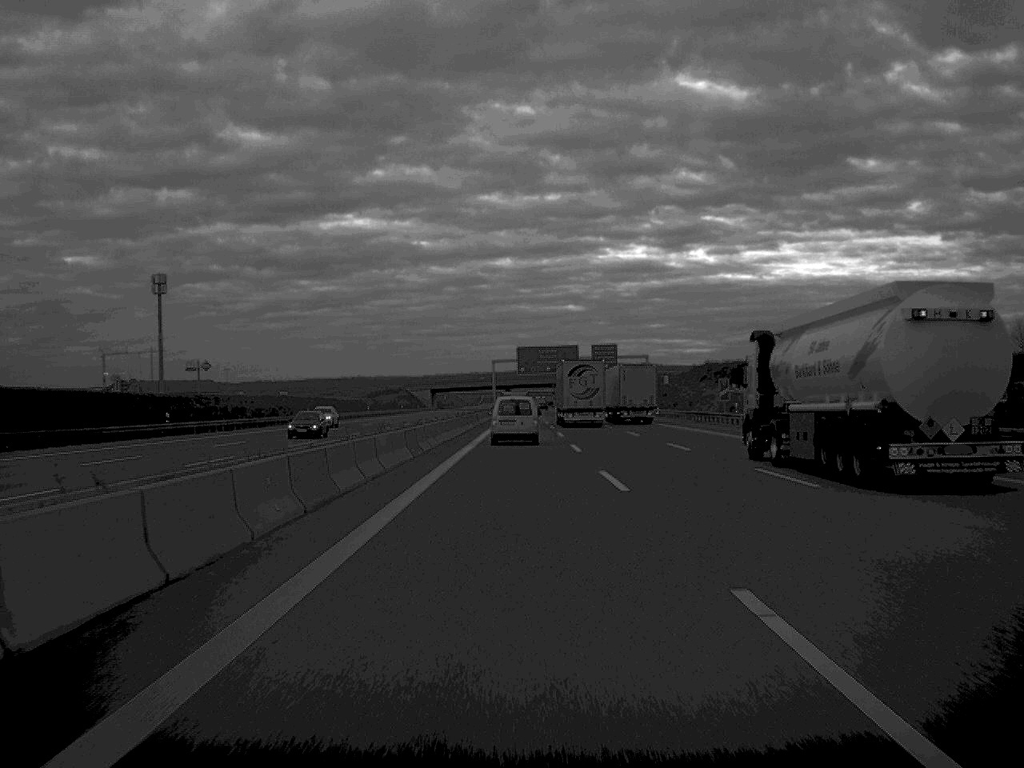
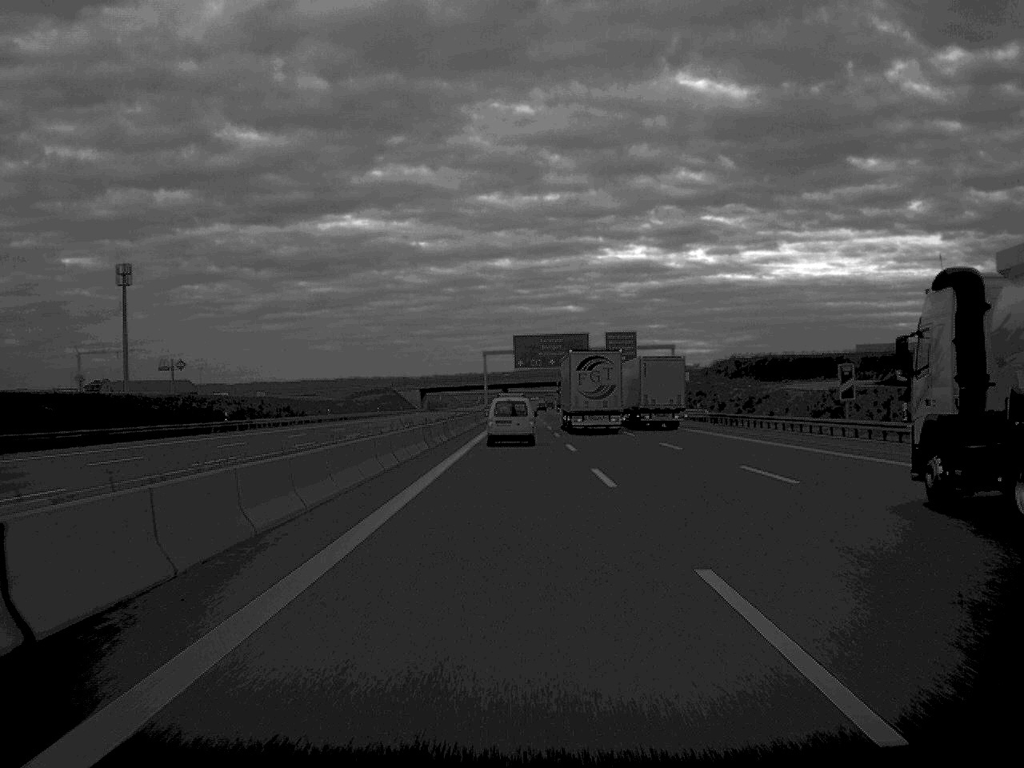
(0.0, +34.2) m; 0°
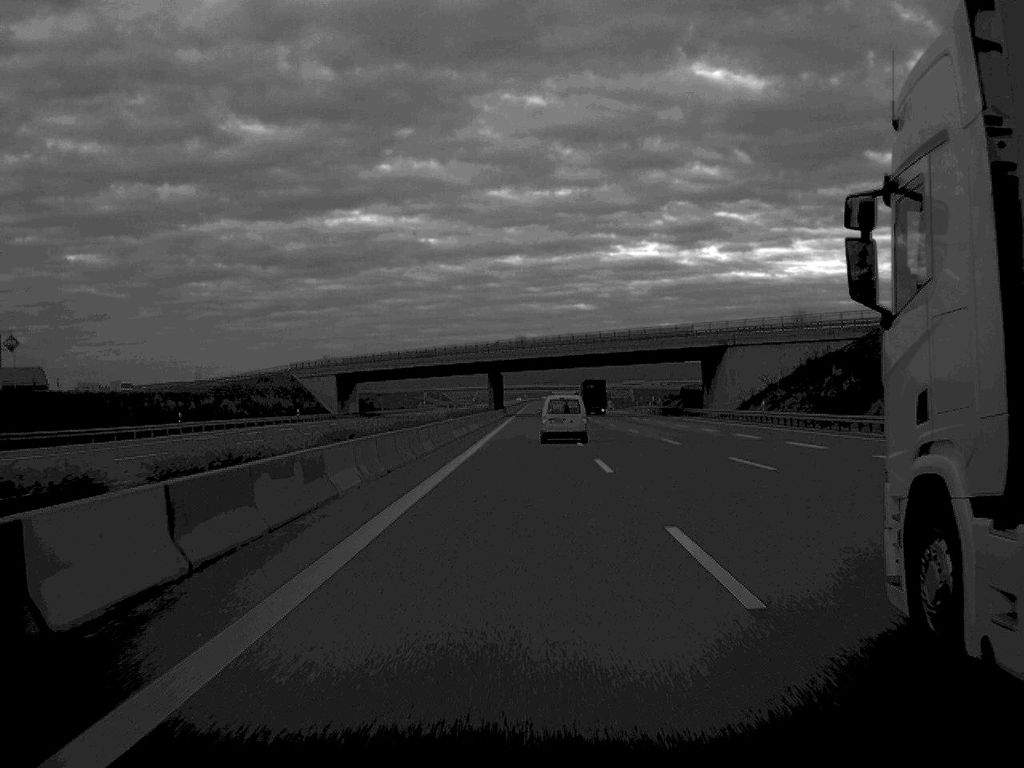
(-0.5, +157.4) m; 0°
